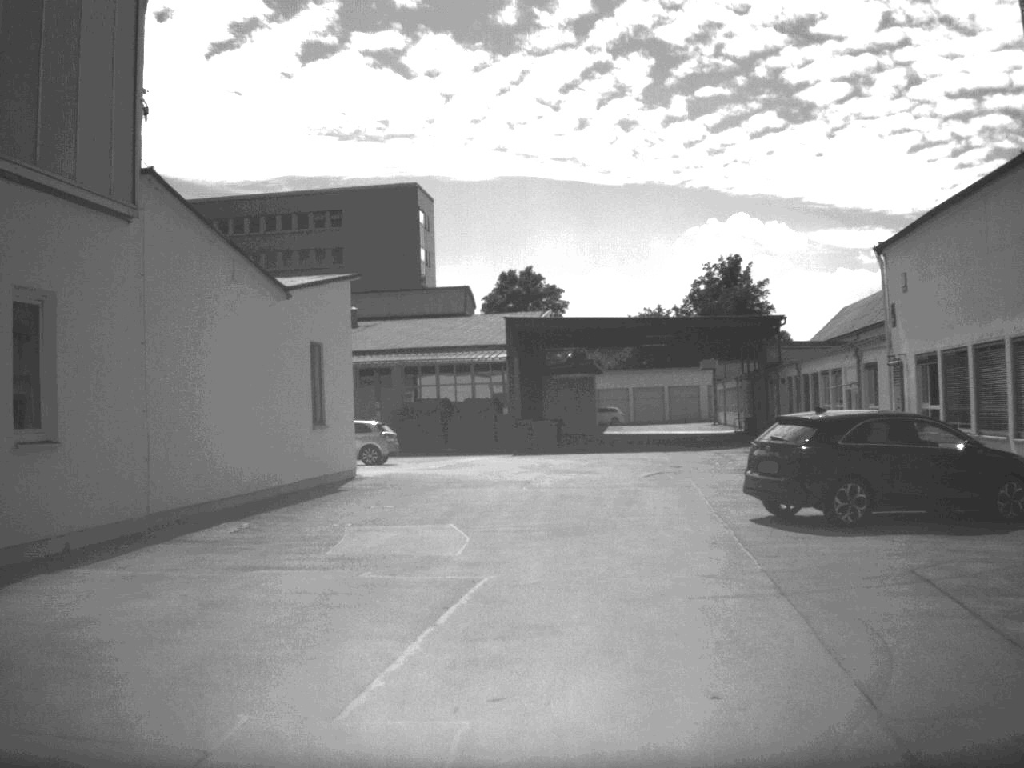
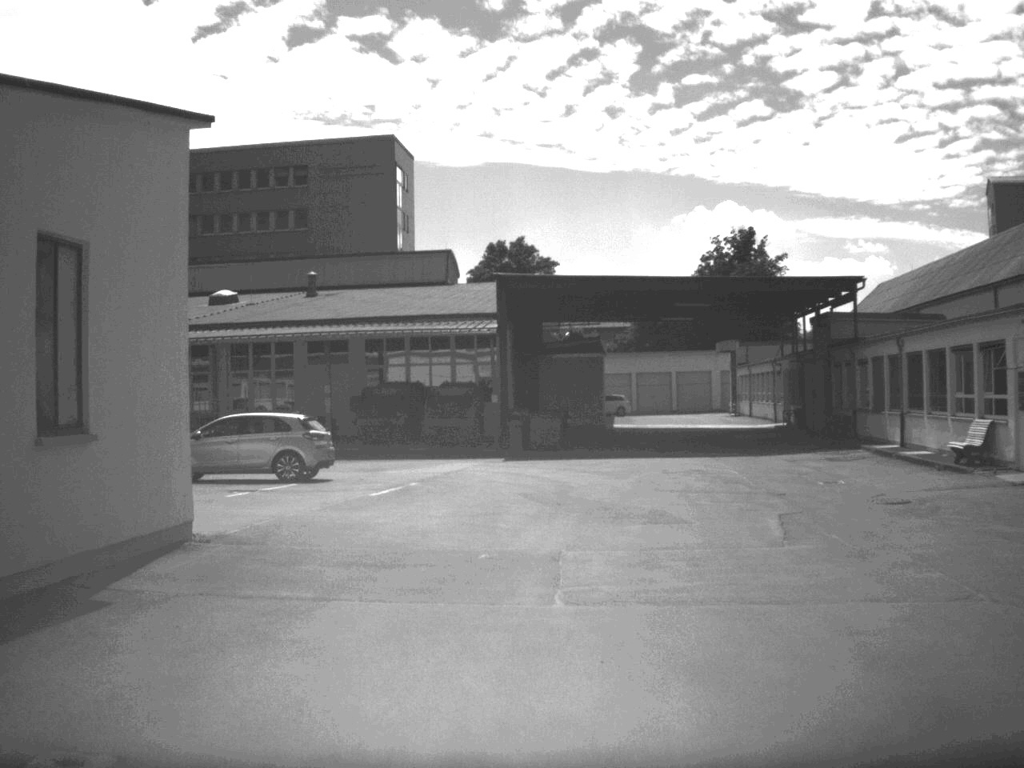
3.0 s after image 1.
(-0.4, +14.4) m; +1°
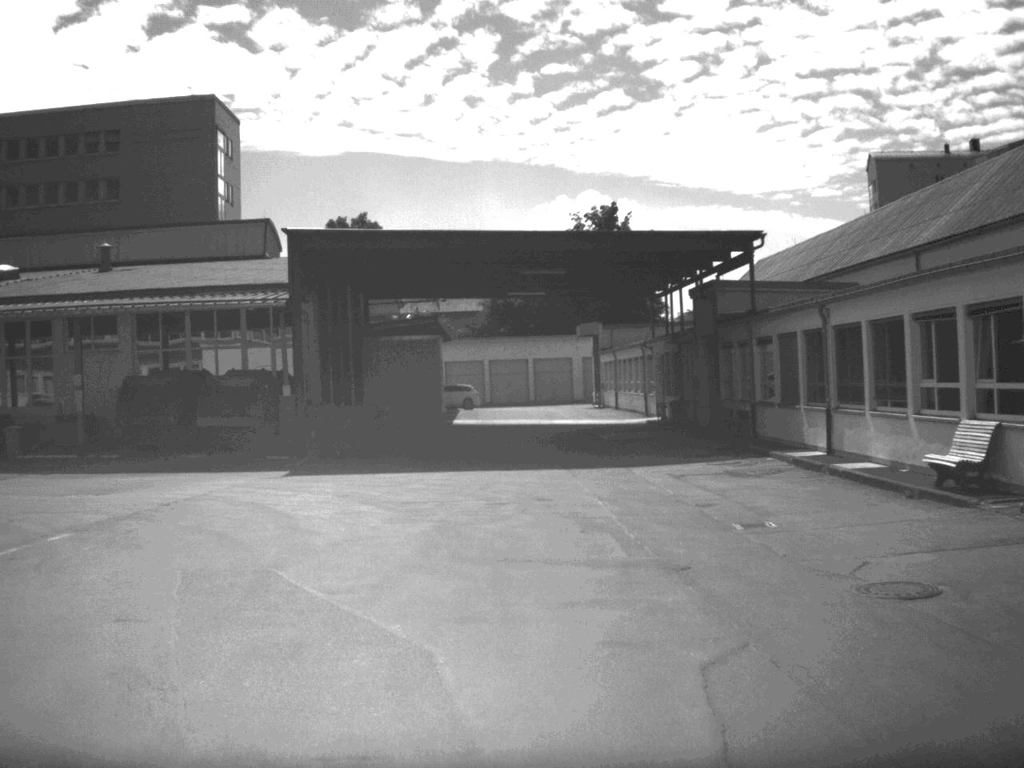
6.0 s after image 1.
(+1.5, +10.2) m; +5°
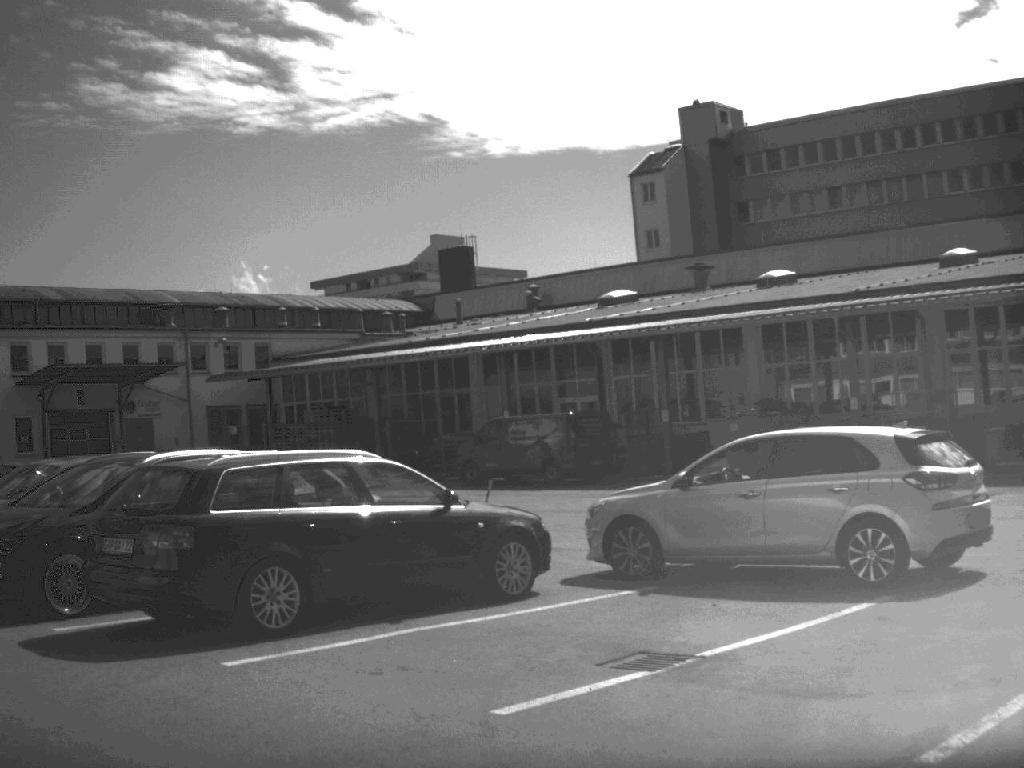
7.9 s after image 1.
(-1.9, +5.5) m; -43°
